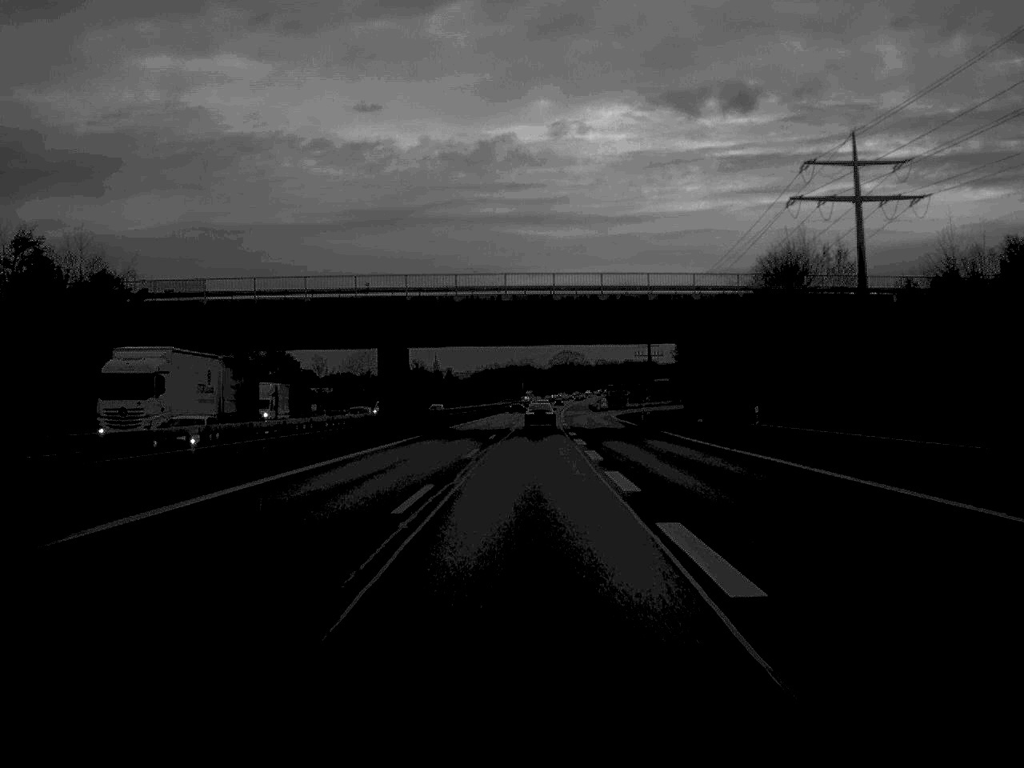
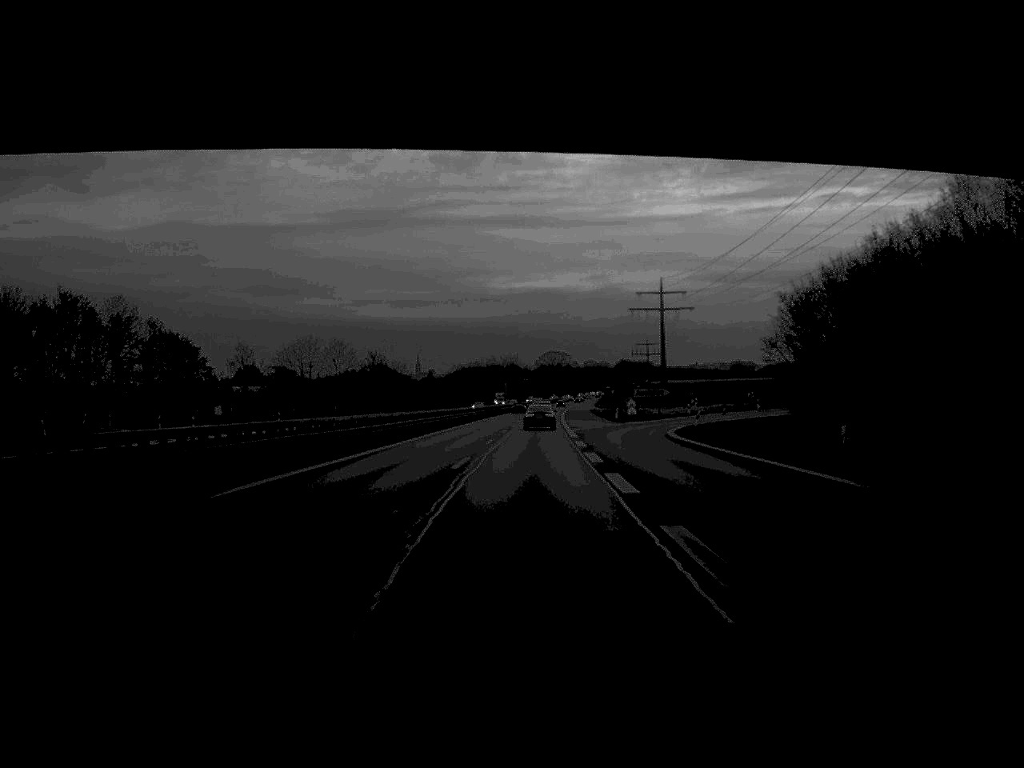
(+0.4, +59.6) m; +1°
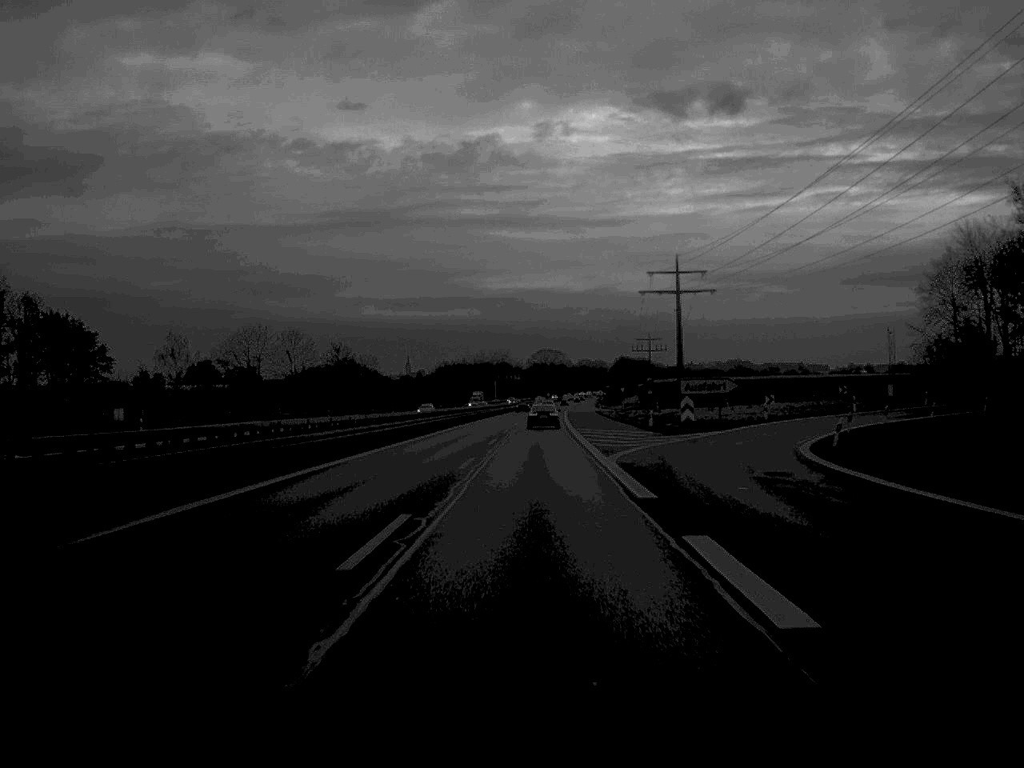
(+0.1, +37.4) m; 0°
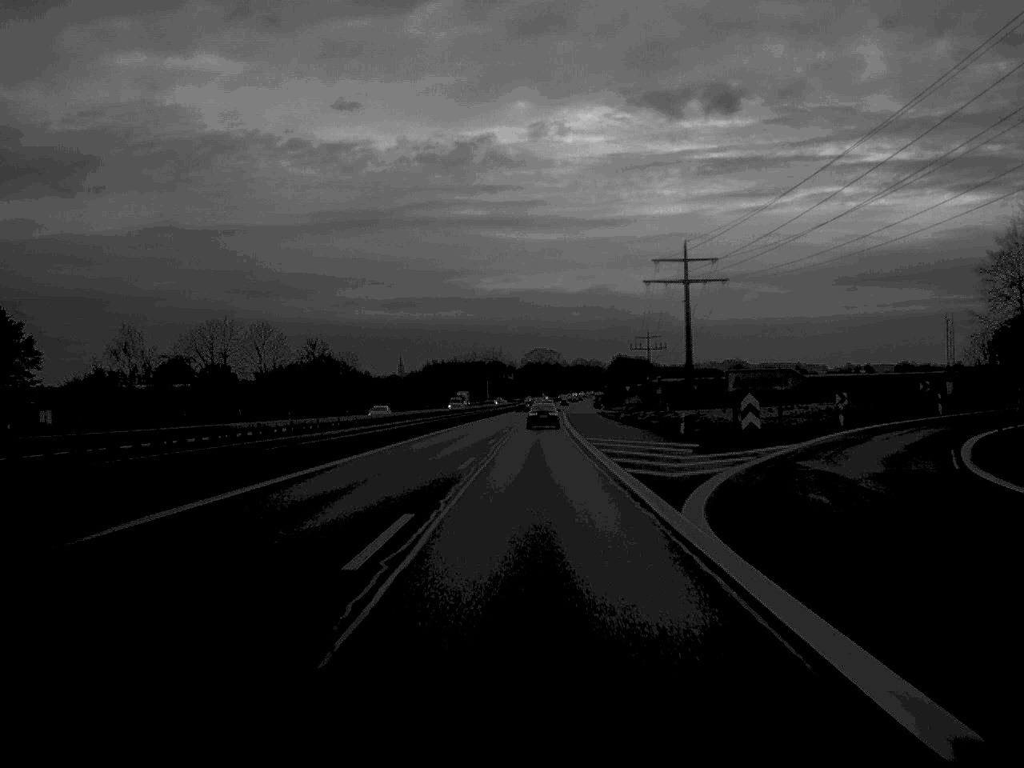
(0.0, +18.3) m; 0°
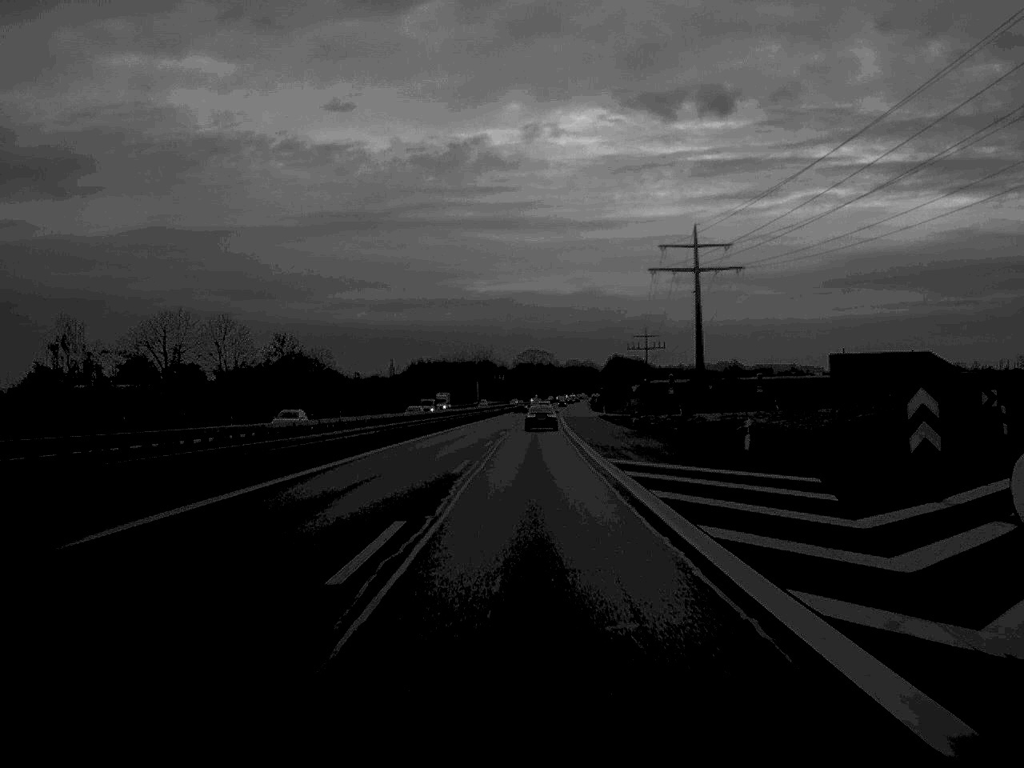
(+0.1, +19.1) m; 0°
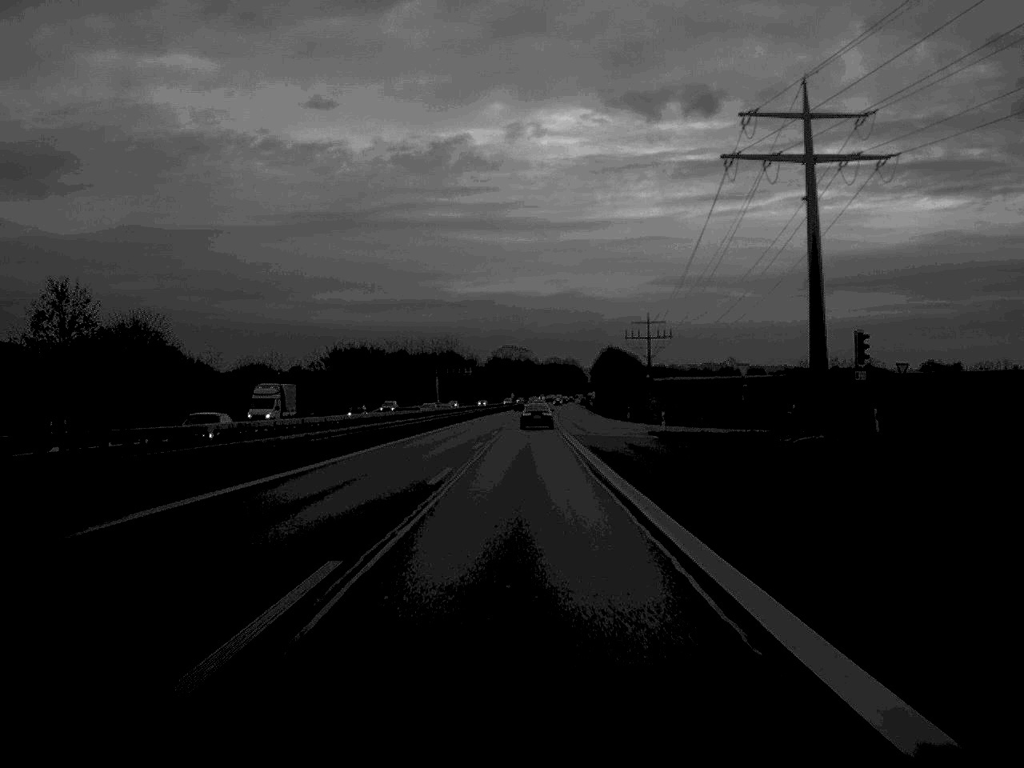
(+0.8, +77.4) m; +1°
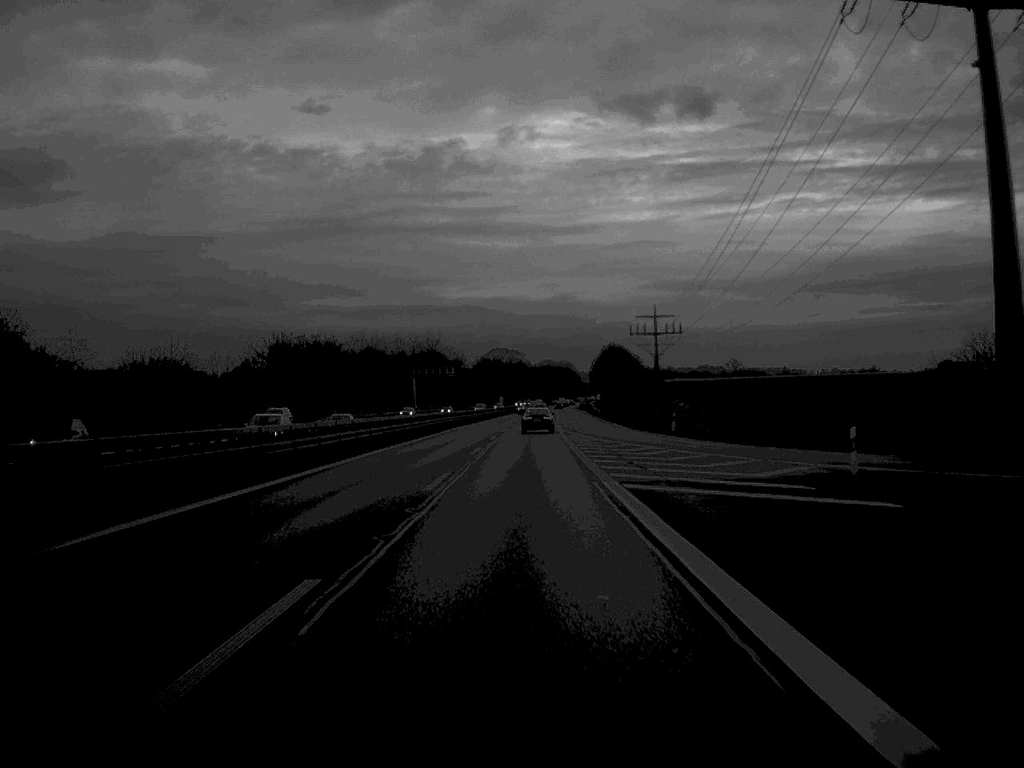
(+0.1, +37.4) m; 0°
